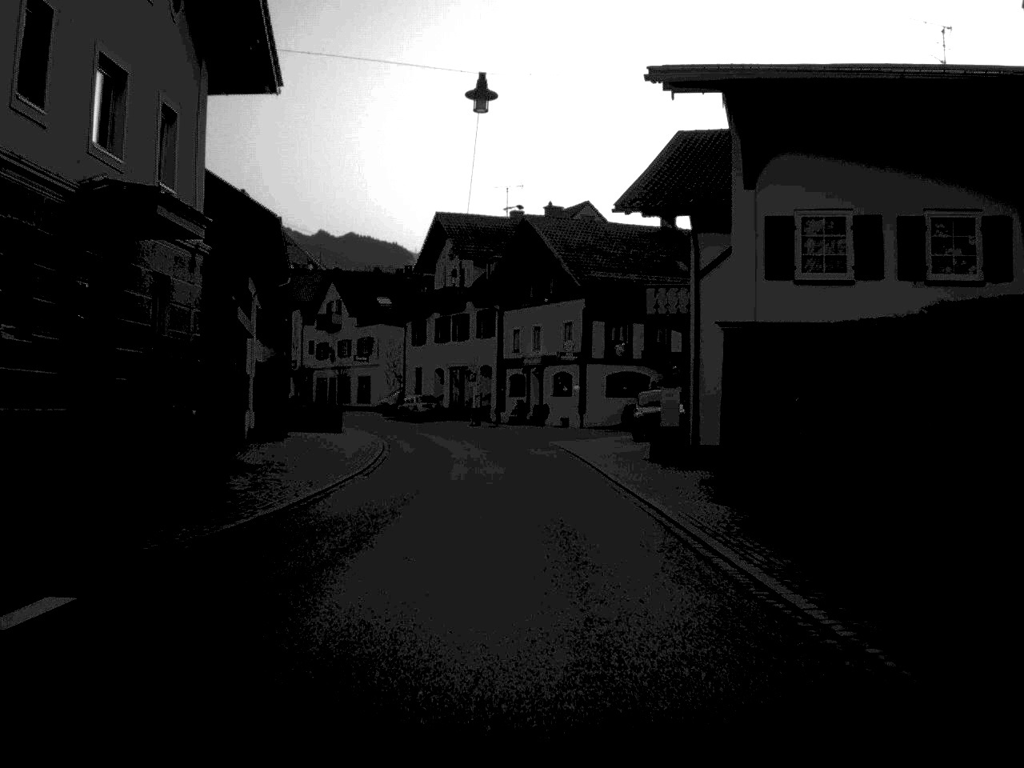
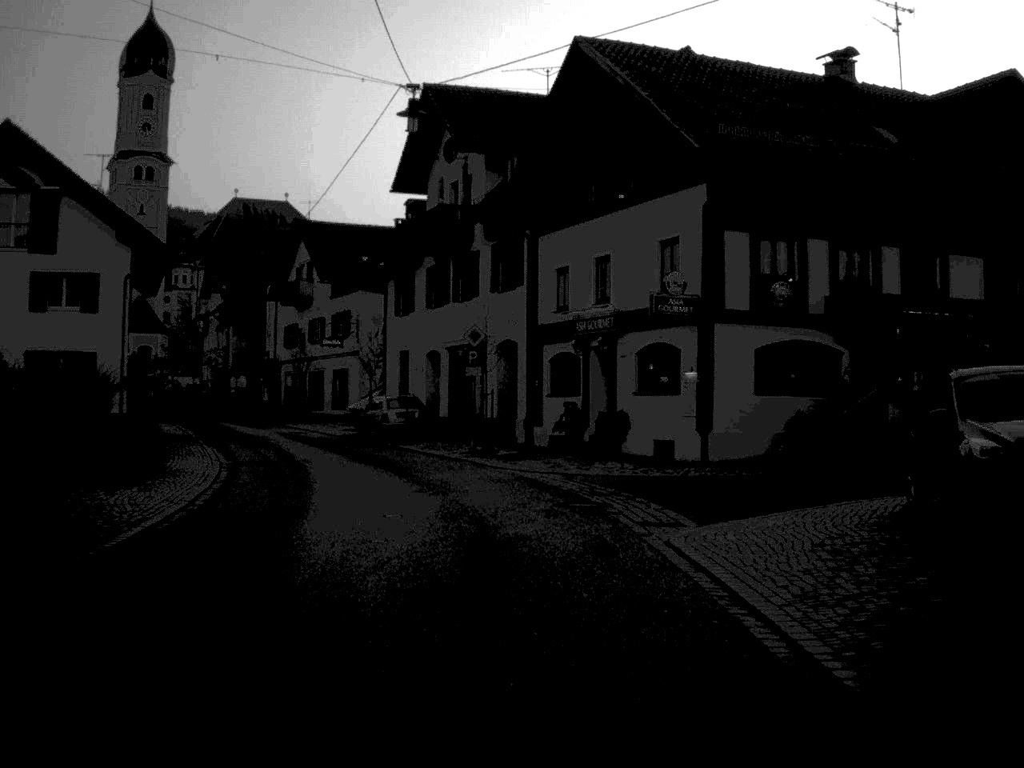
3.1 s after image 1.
(0.0, +30.5) m; -2°
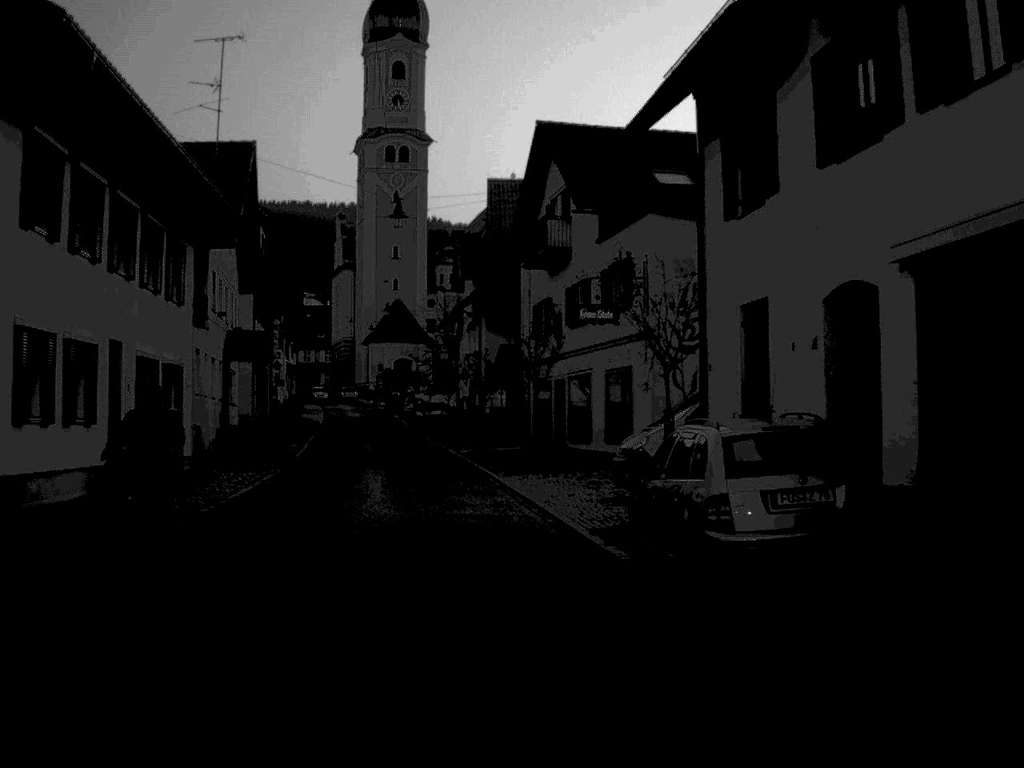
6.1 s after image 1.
(-3.0, +29.1) m; -14°
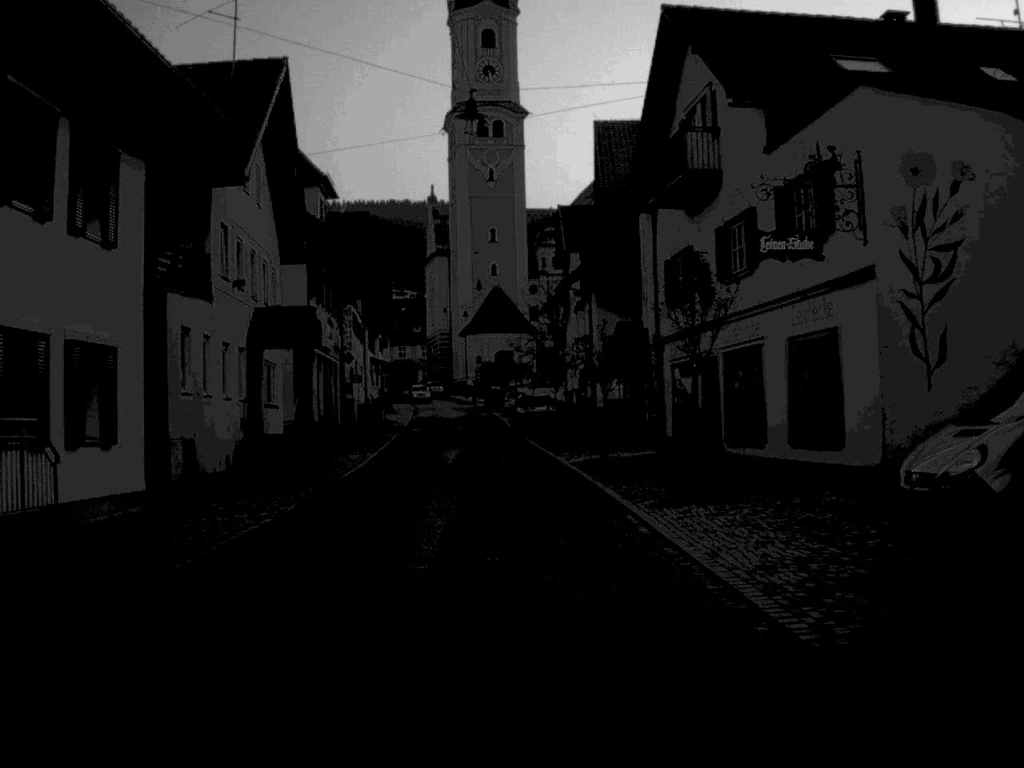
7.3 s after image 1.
(-0.6, +11.6) m; -4°
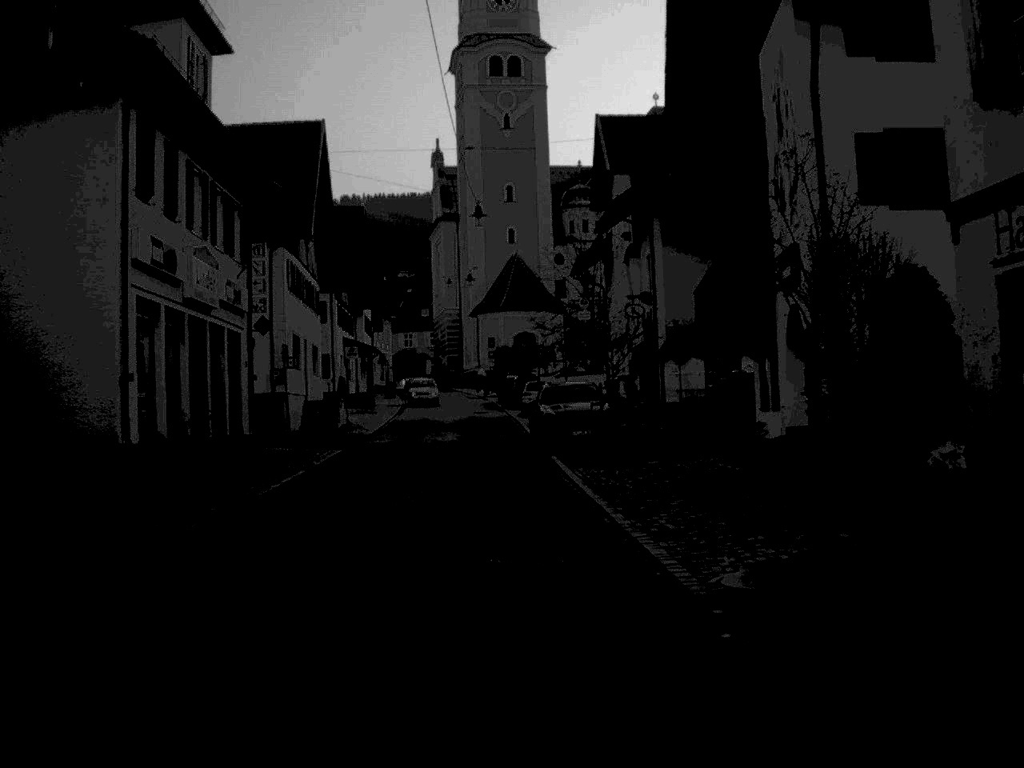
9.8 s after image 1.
(-0.1, +22.9) m; -1°
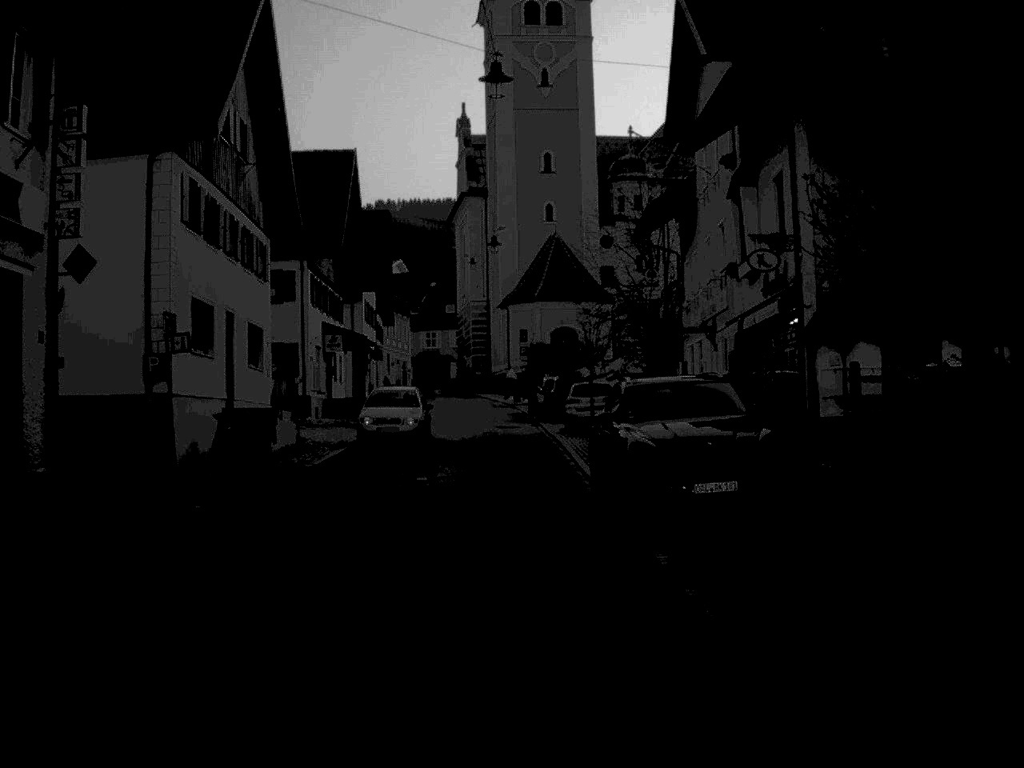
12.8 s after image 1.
(-0.3, +17.3) m; -1°
